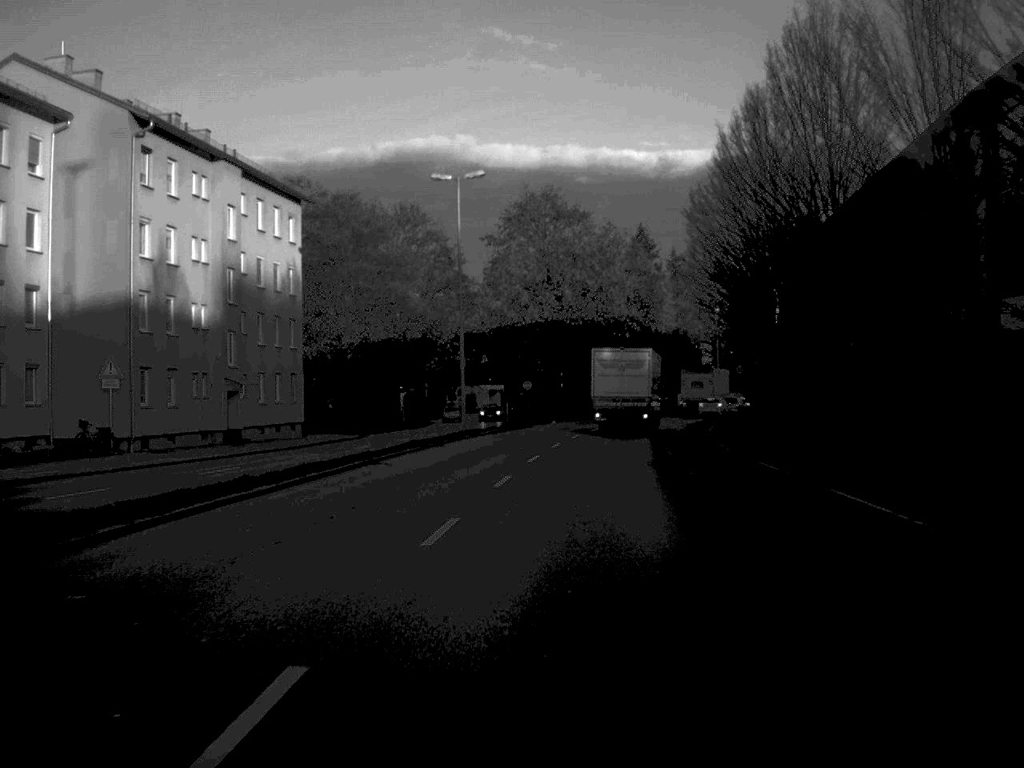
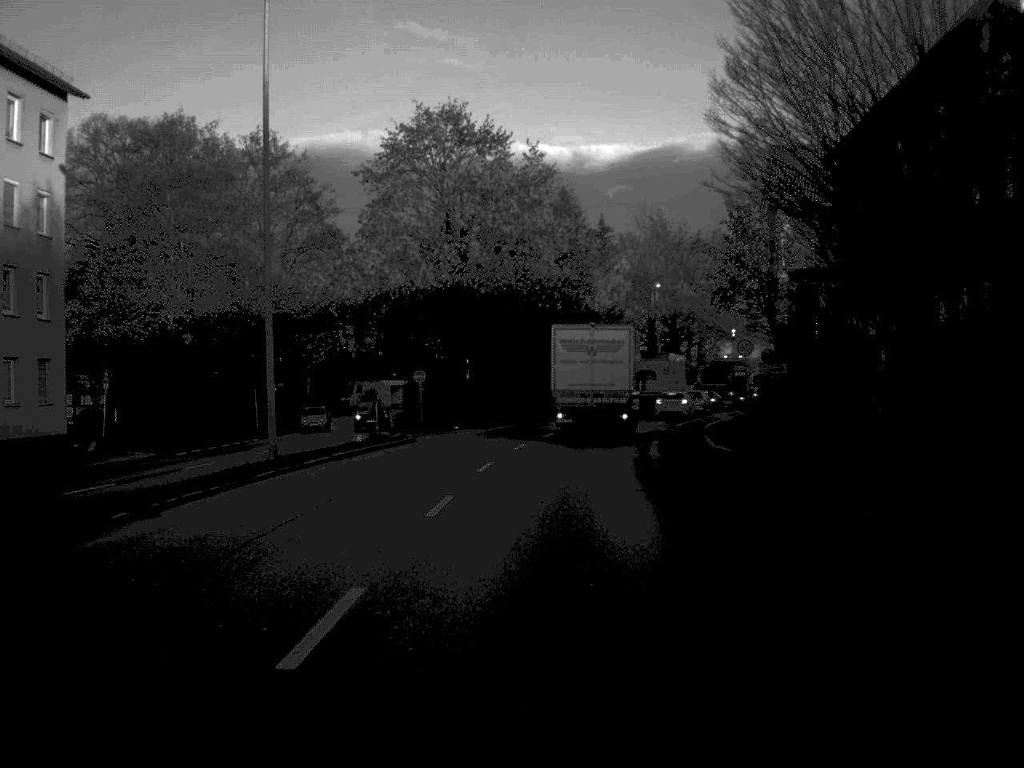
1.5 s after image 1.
(+0.8, +23.5) m; +4°
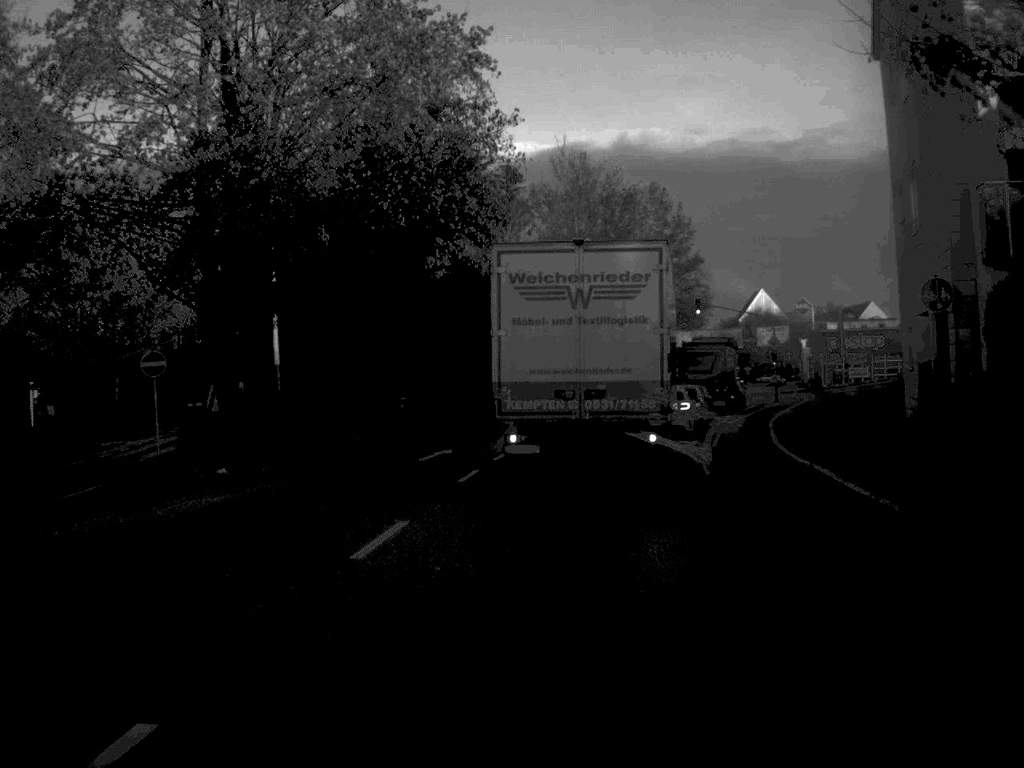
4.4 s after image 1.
(+1.0, +30.6) m; +4°
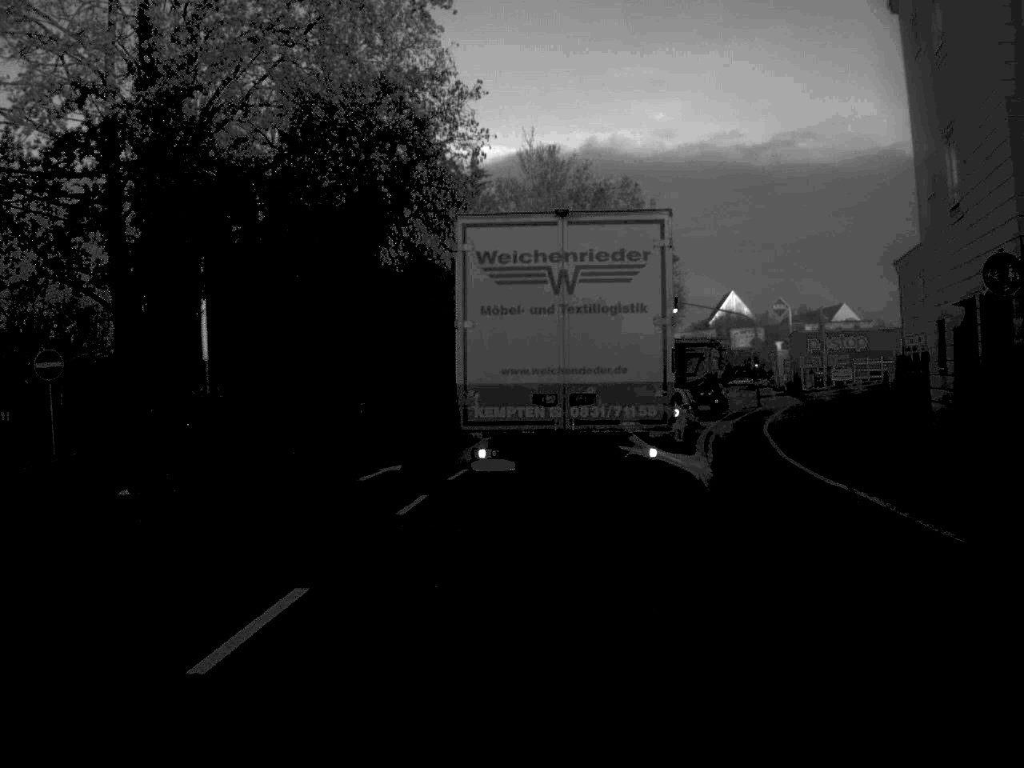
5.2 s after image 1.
(+0.1, +4.7) m; +1°
